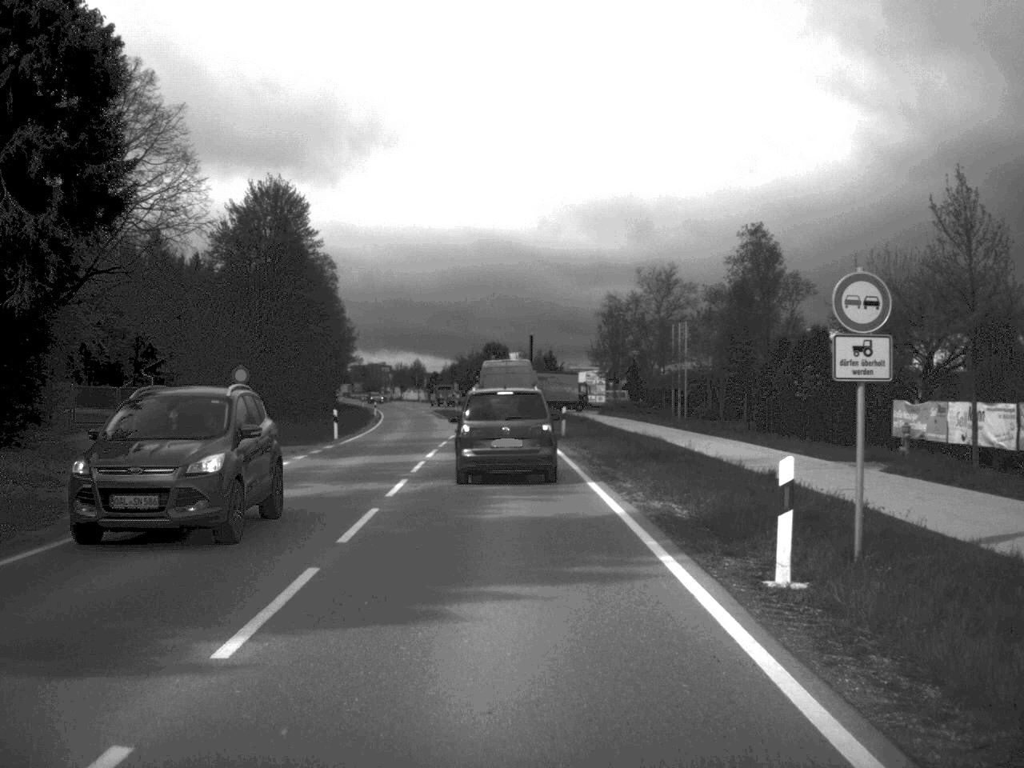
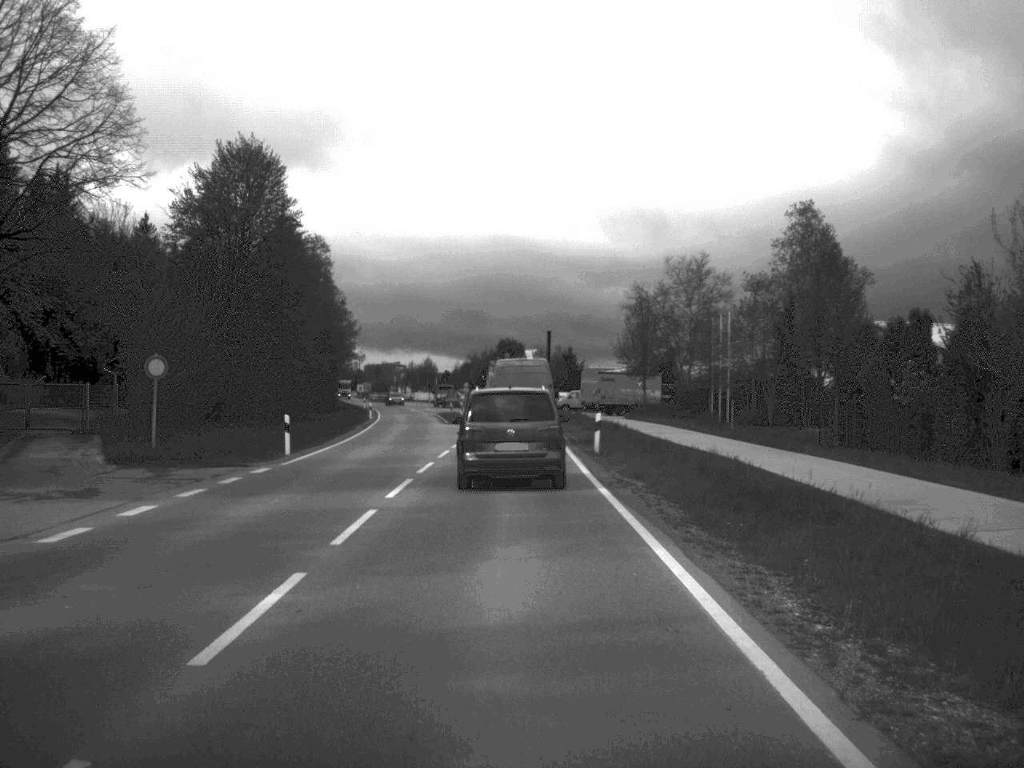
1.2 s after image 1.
(-0.1, +12.1) m; -1°
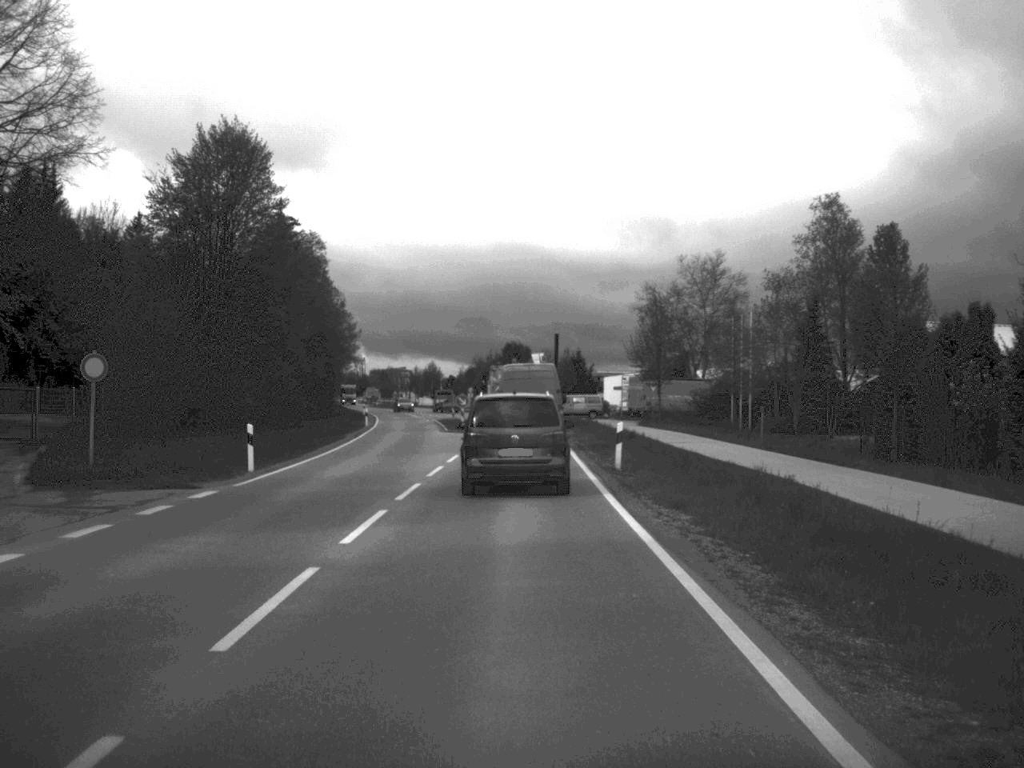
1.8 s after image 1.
(0.0, +5.3) m; 0°
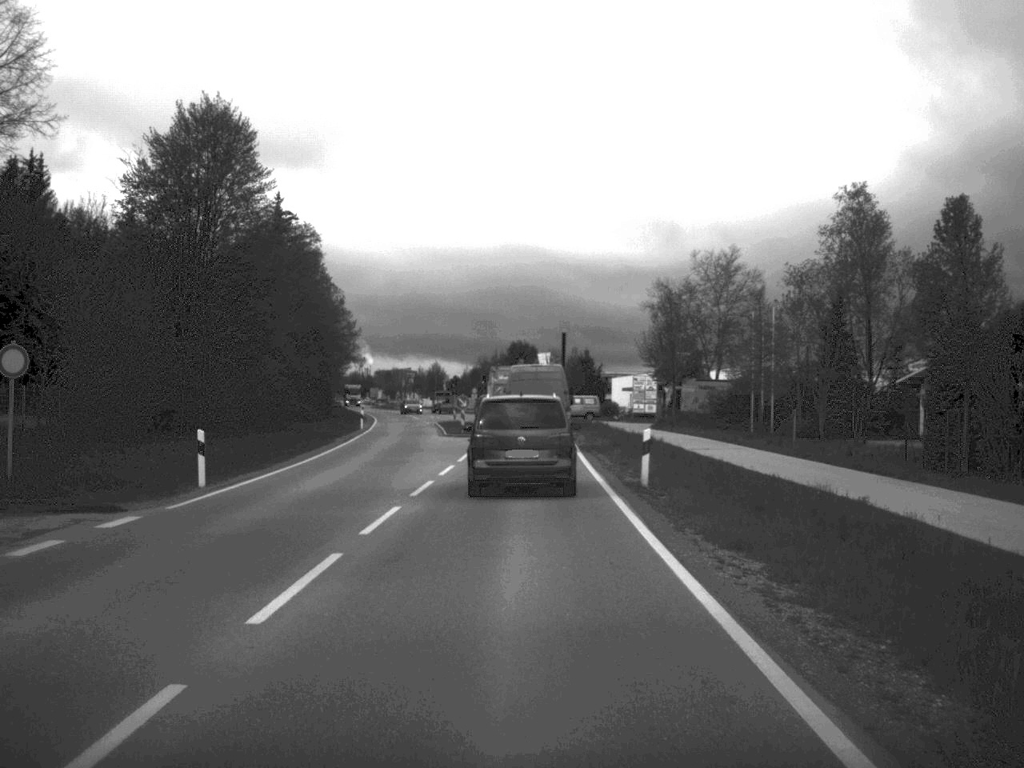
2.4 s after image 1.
(0.0, +4.9) m; 0°
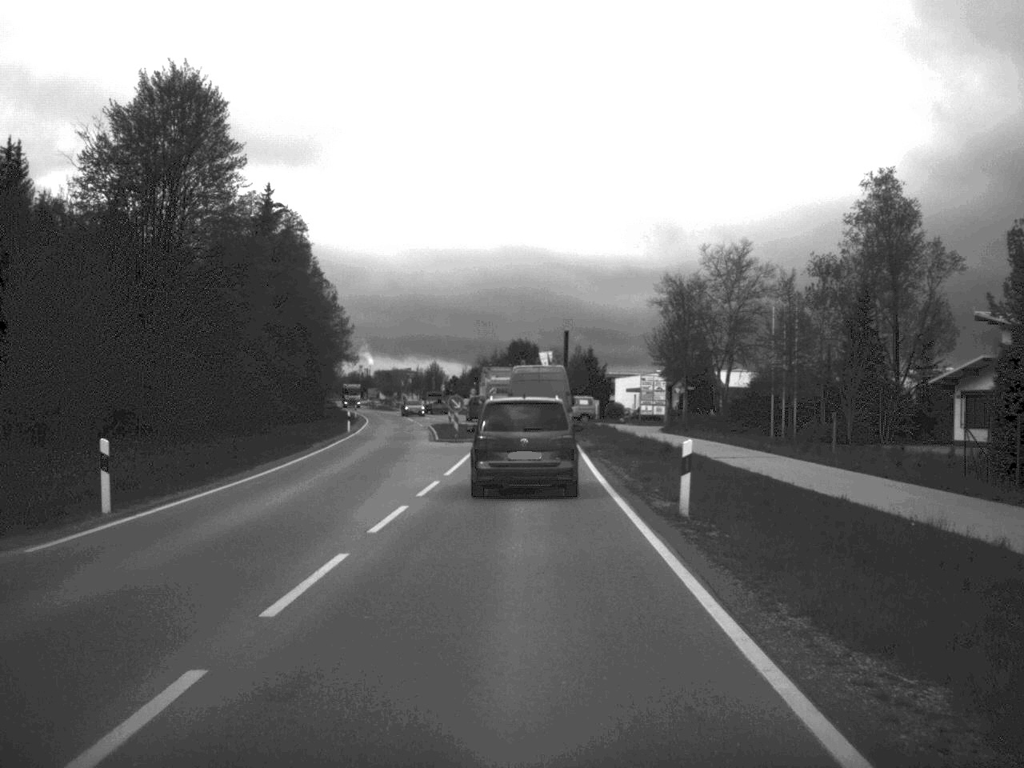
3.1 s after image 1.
(0.0, +5.6) m; 0°
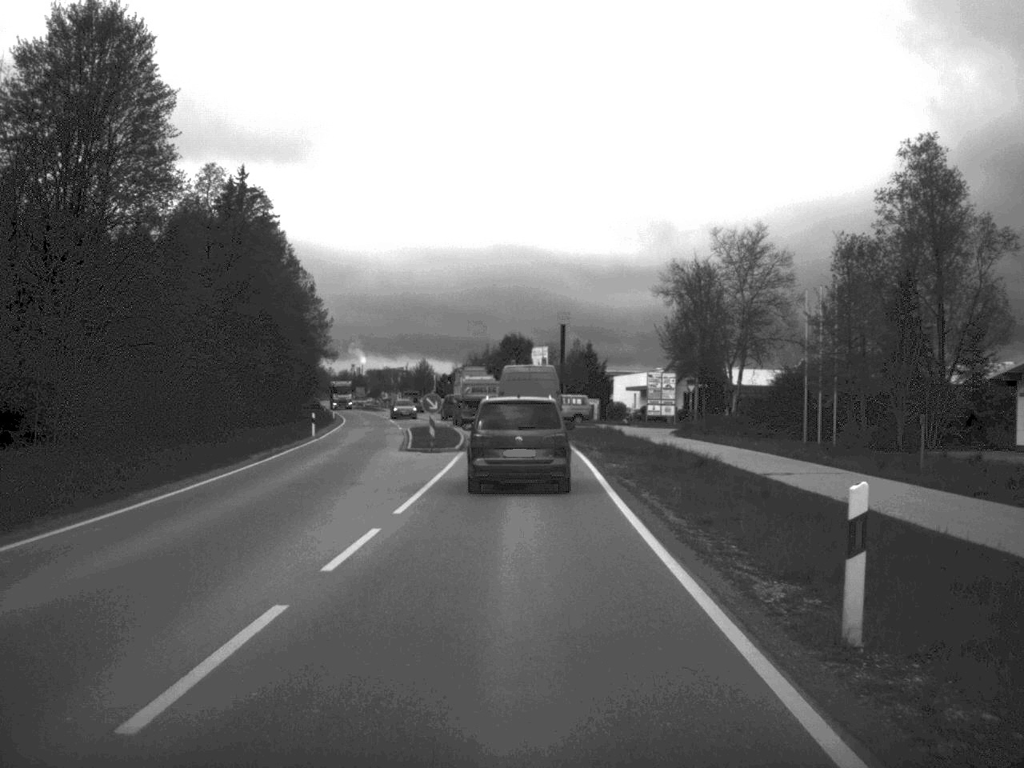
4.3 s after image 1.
(0.0, +9.2) m; 0°
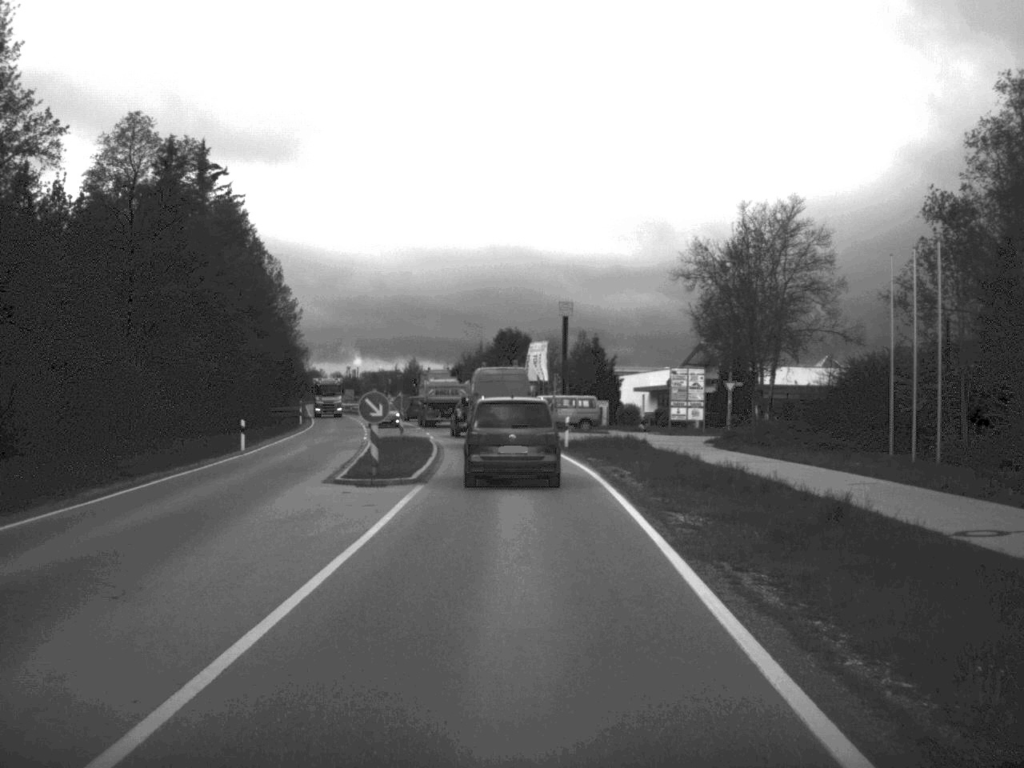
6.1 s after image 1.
(0.0, +13.9) m; 0°
